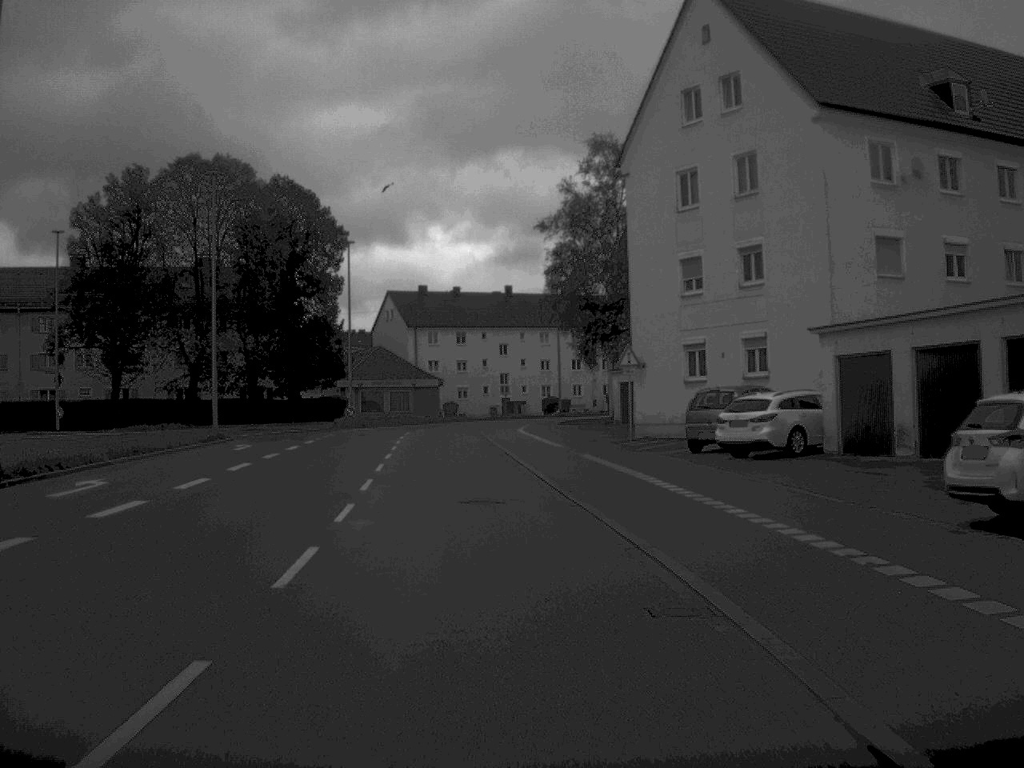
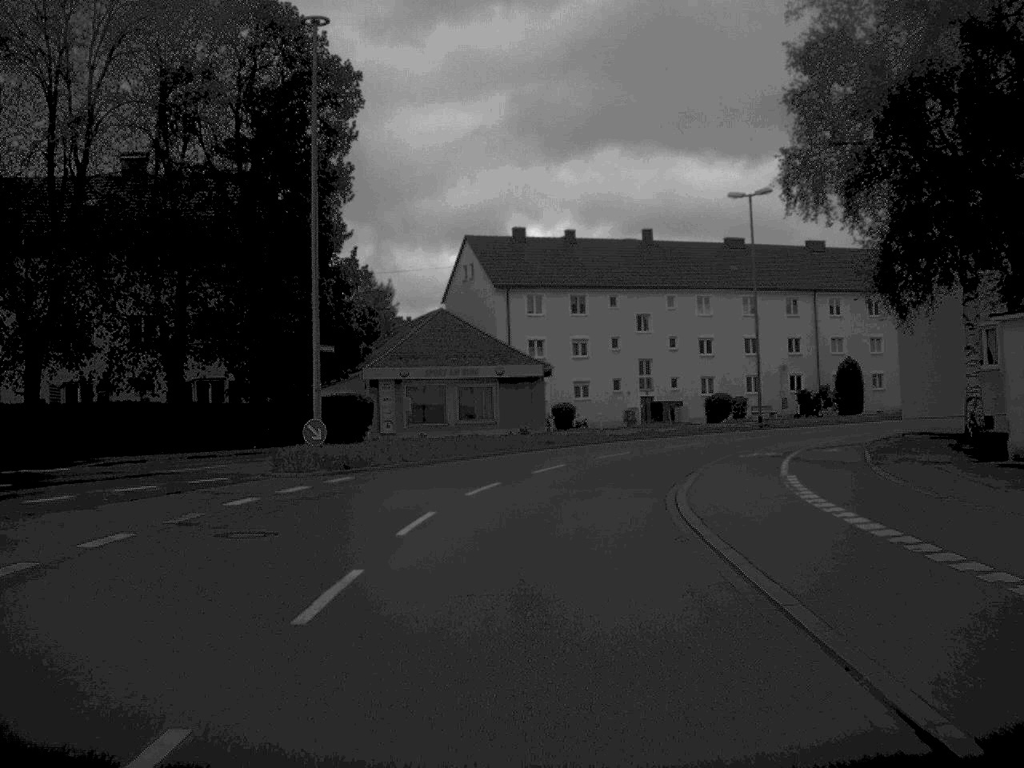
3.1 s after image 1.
(-2.7, +43.3) m; -5°
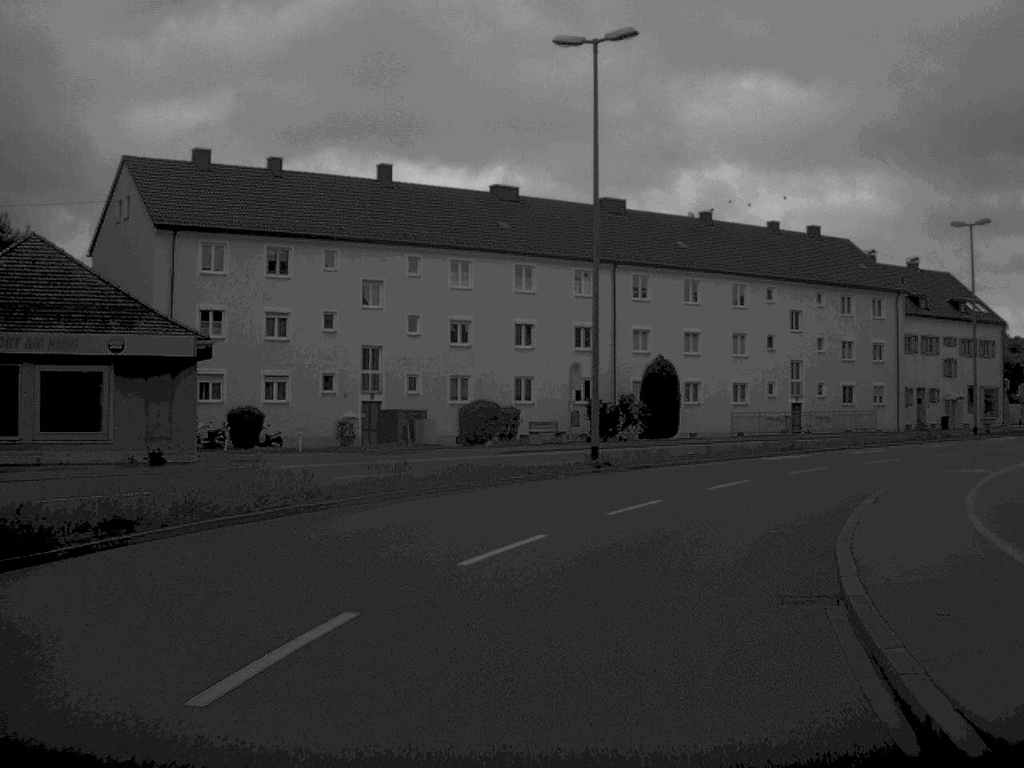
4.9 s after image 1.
(+1.8, +26.1) m; +13°
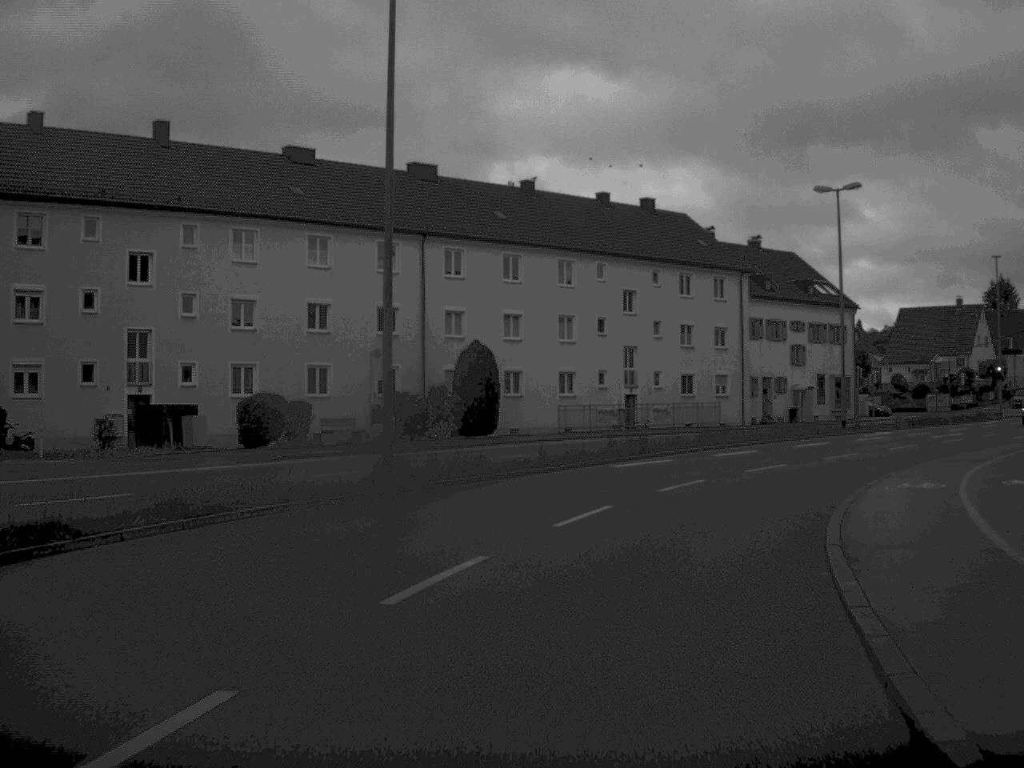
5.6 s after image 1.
(+0.6, +8.3) m; +8°
